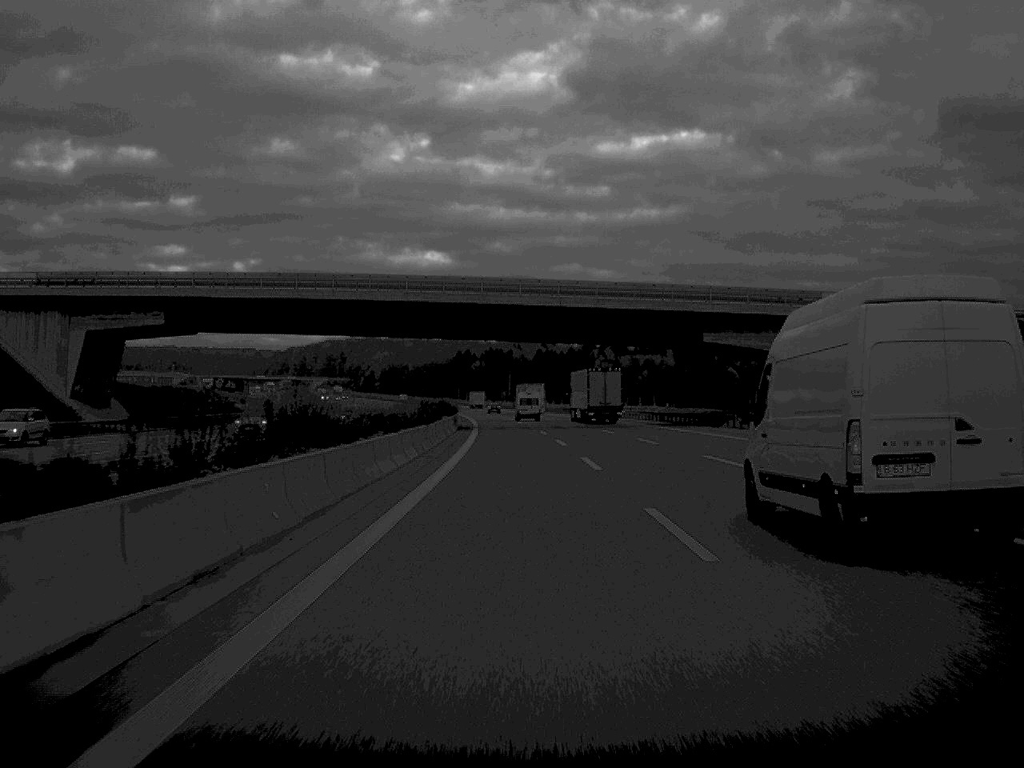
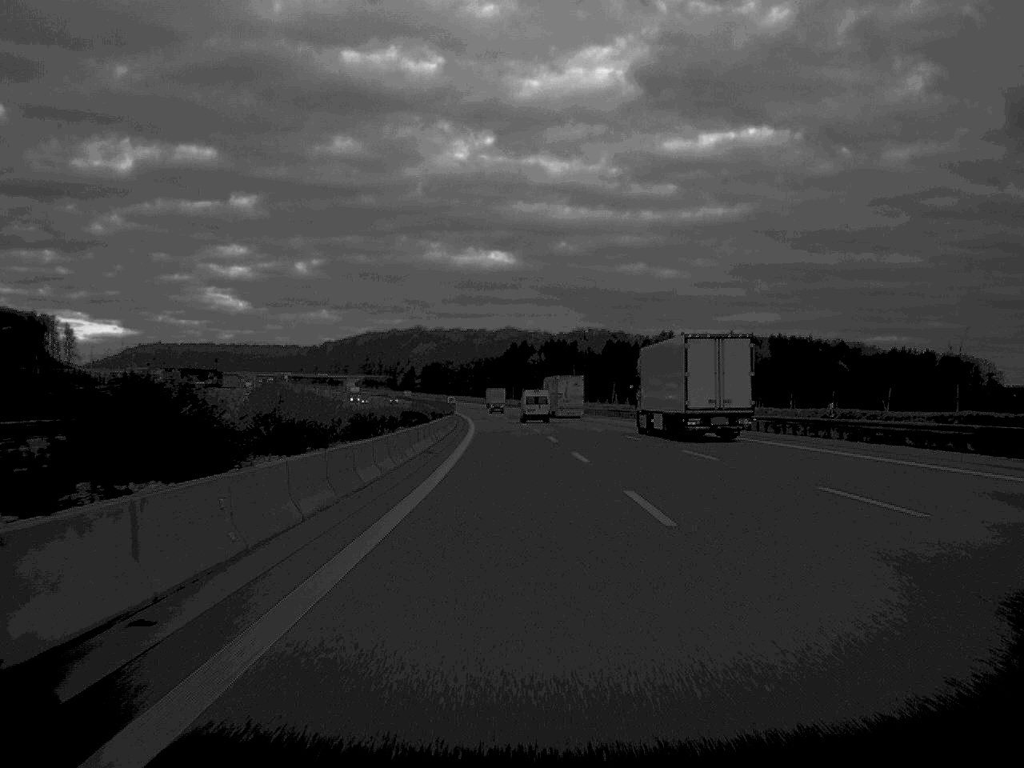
(-2.4, +102.7) m; -3°
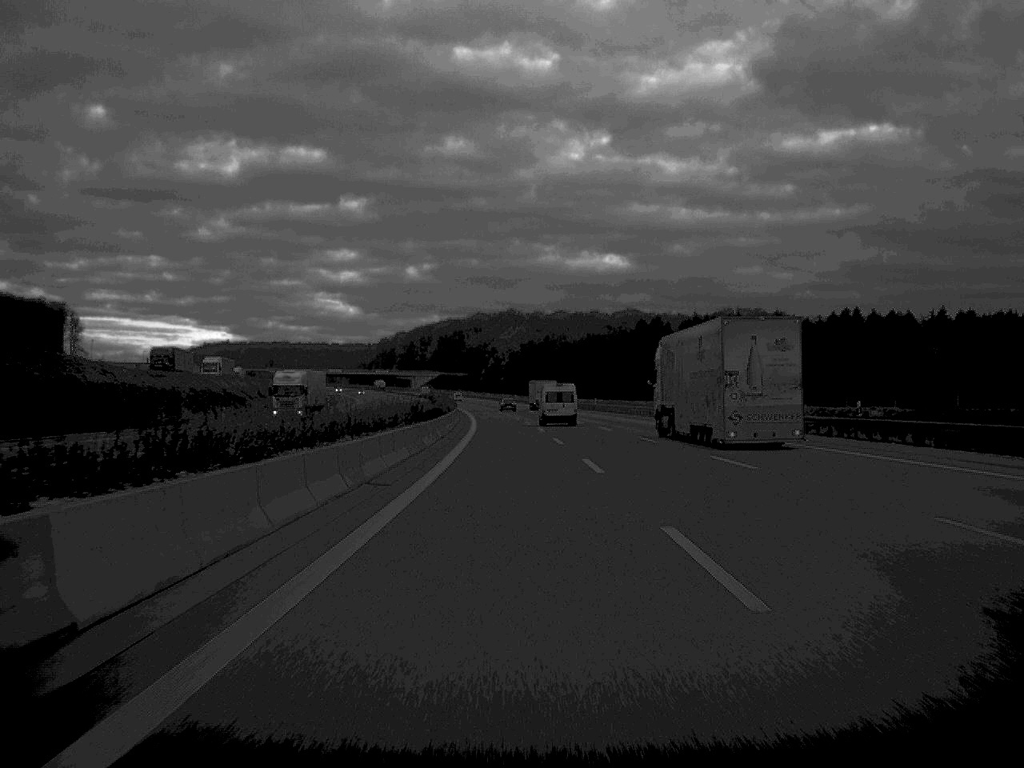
(-6.8, +166.1) m; -5°
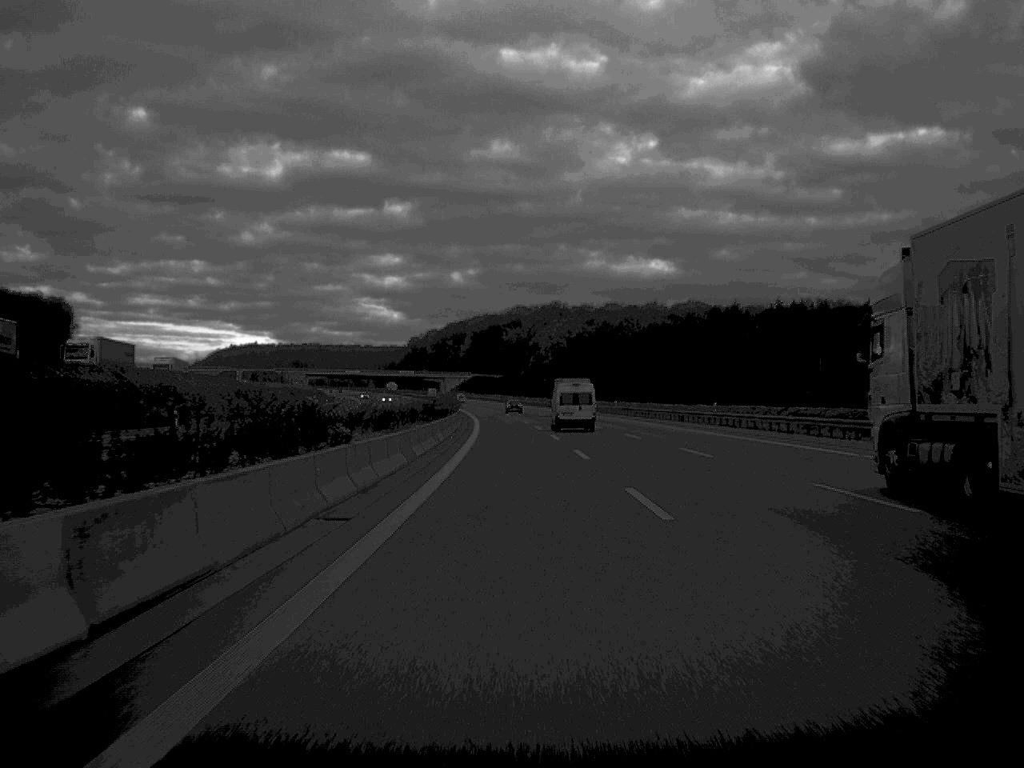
(-1.1, +66.5) m; -2°
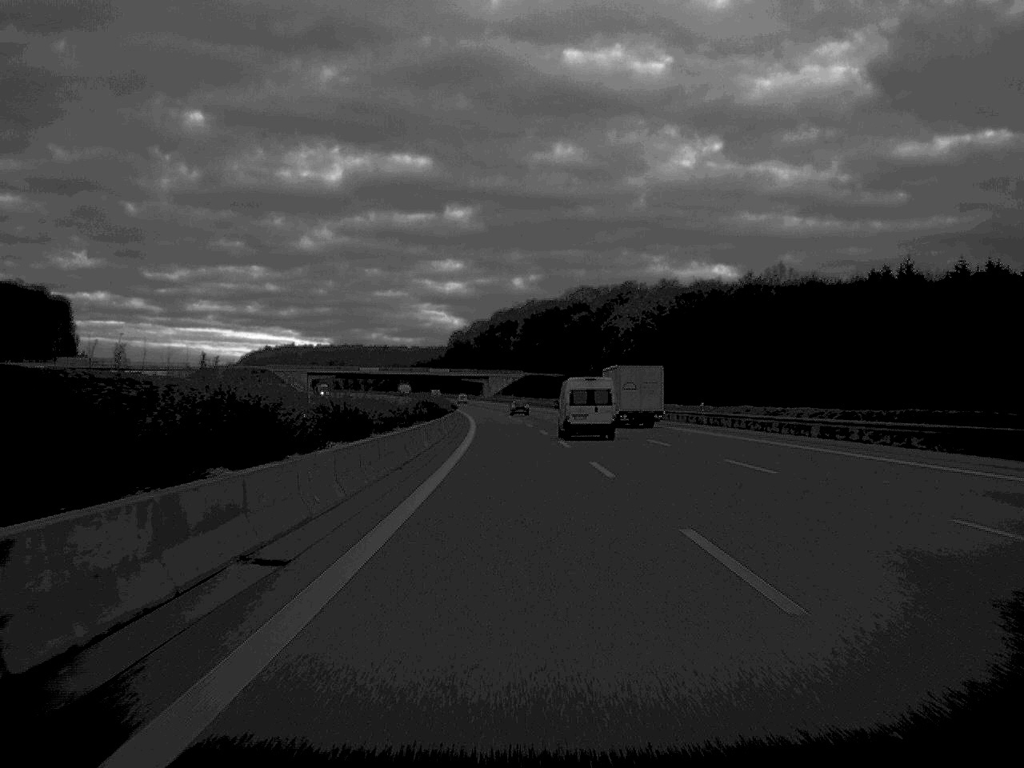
(-2.3, +100.0) m; -3°
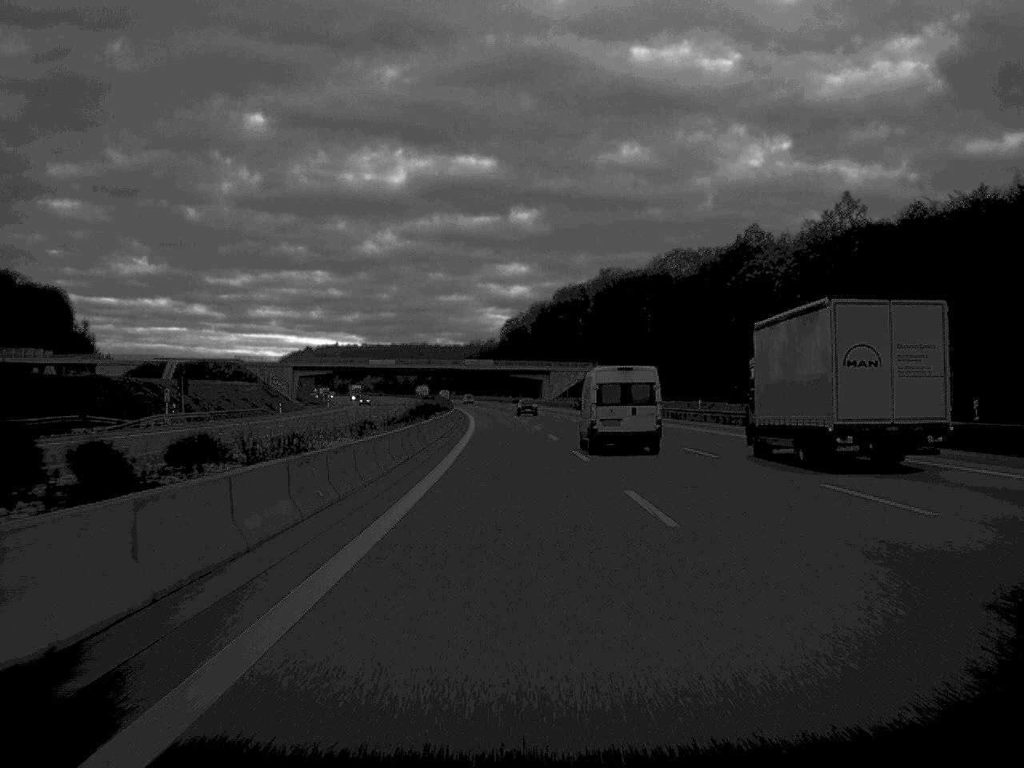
(-2.4, +98.5) m; -3°
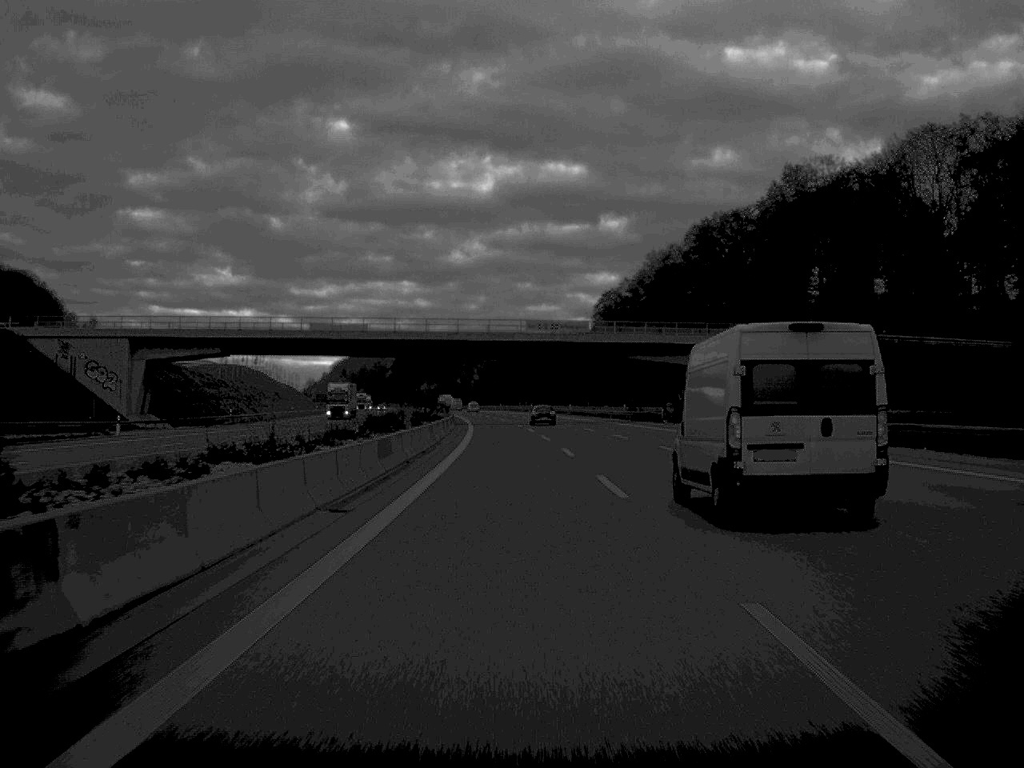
(-4.4, +134.3) m; -4°
